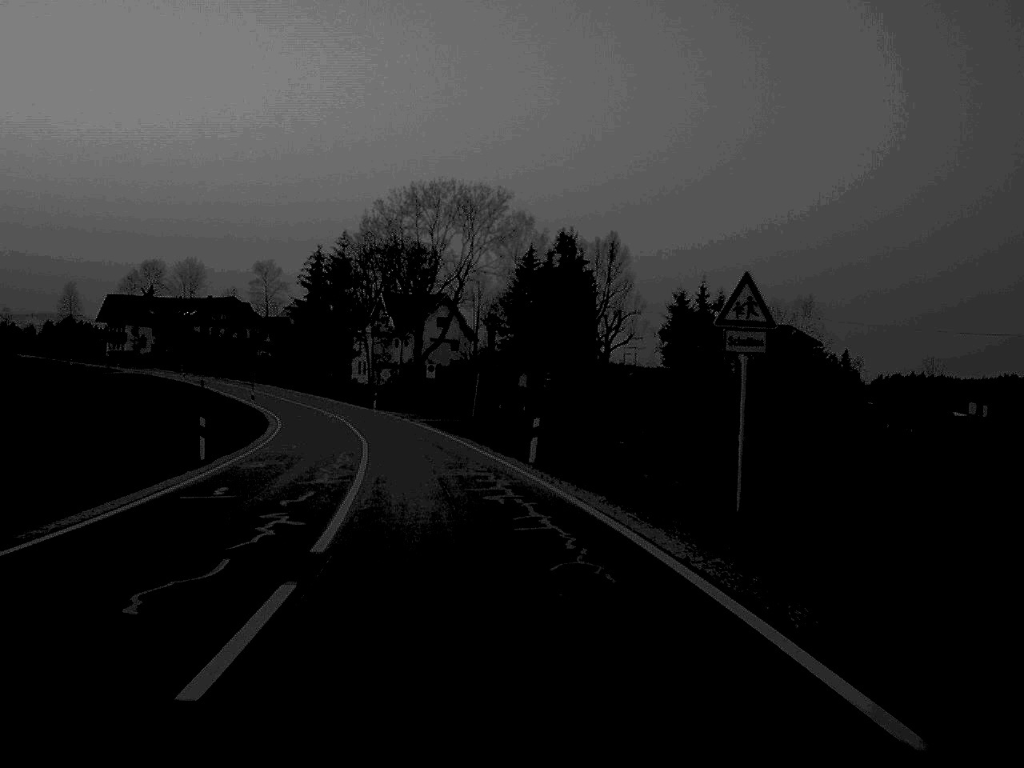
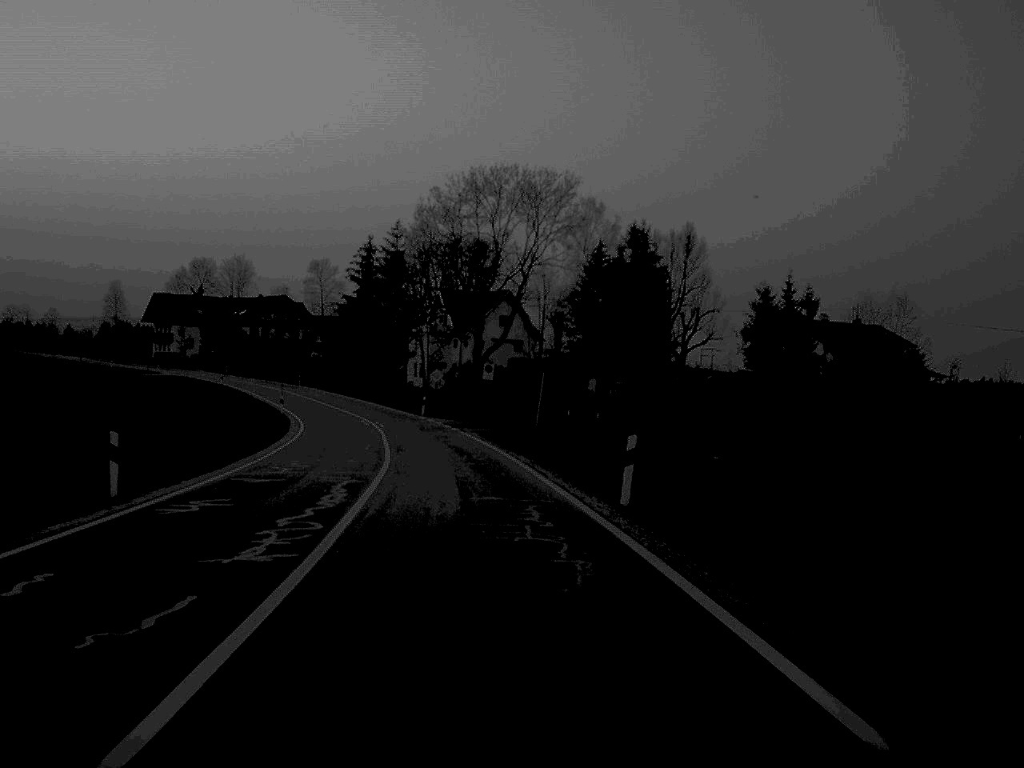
(-0.3, +10.9) m; -3°
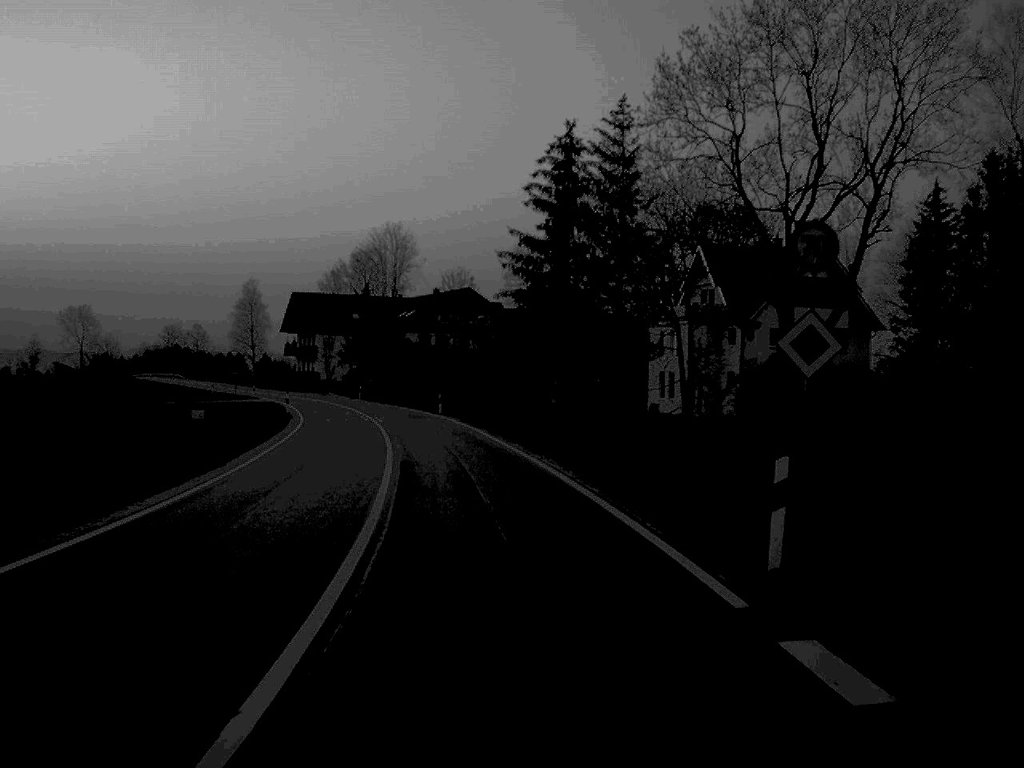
(-5.3, +58.0) m; -10°
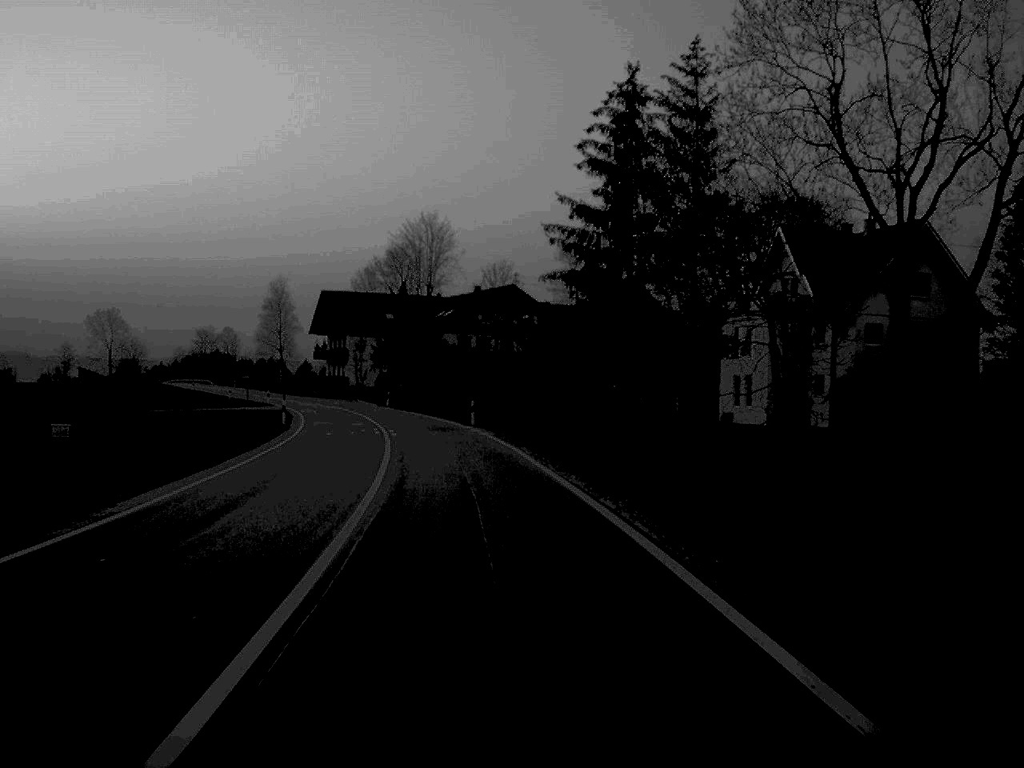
(-0.2, +11.8) m; -2°
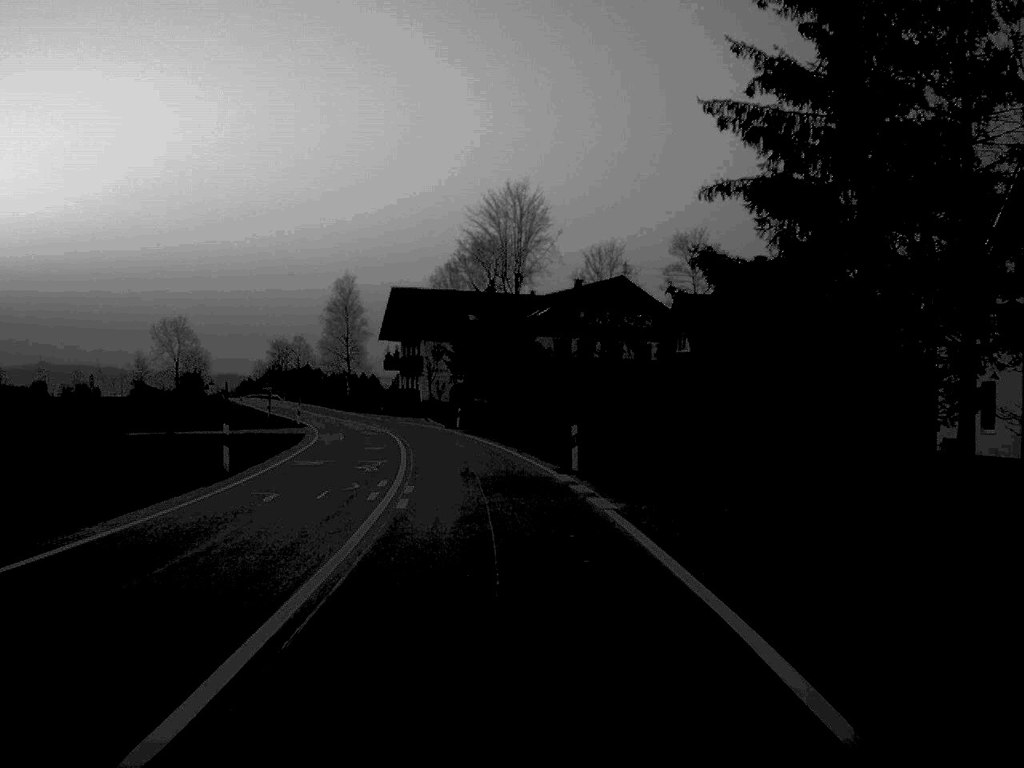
(-0.9, +23.0) m; -4°
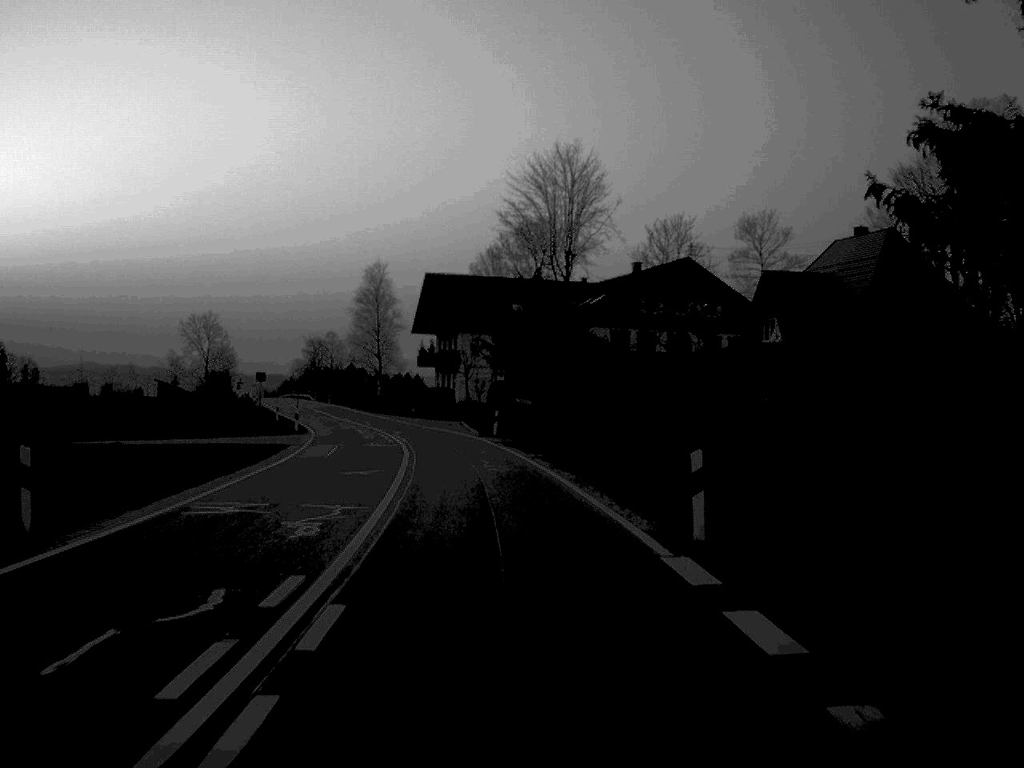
(-0.2, +13.3) m; -2°
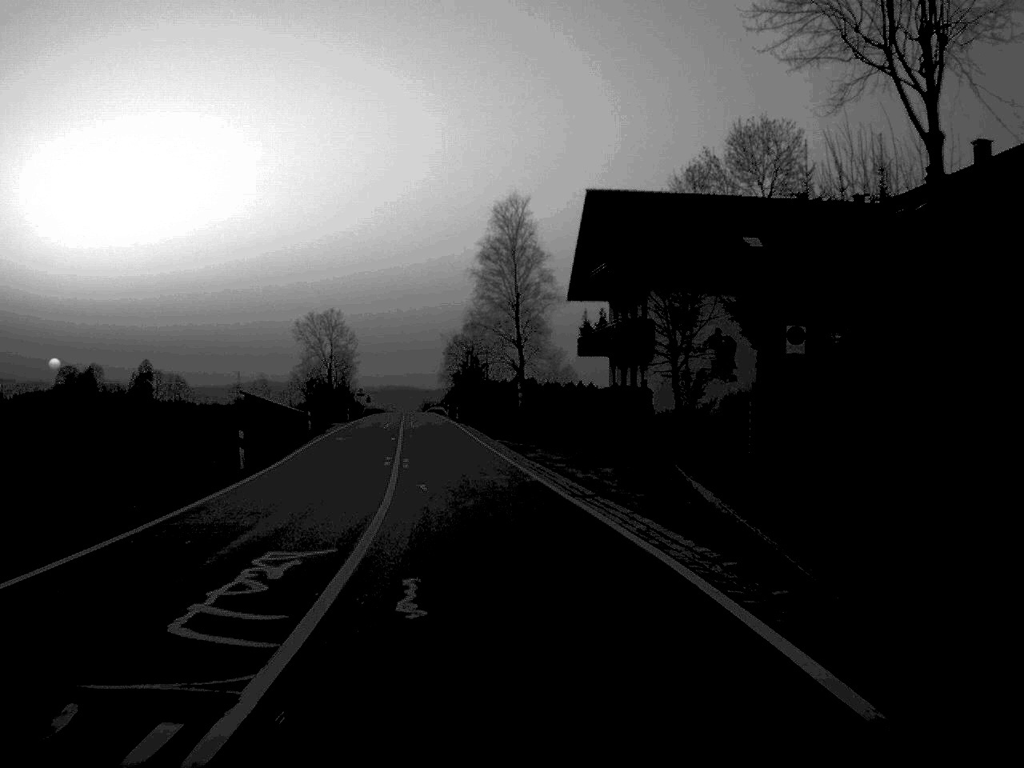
(-3.0, +45.1) m; -8°
